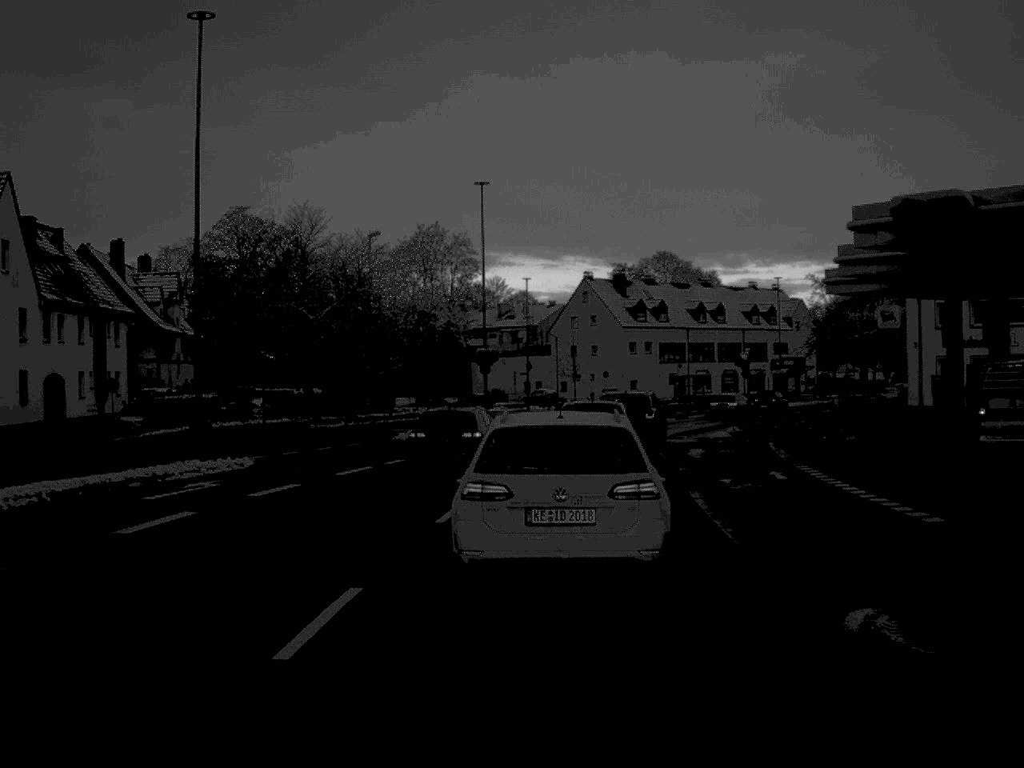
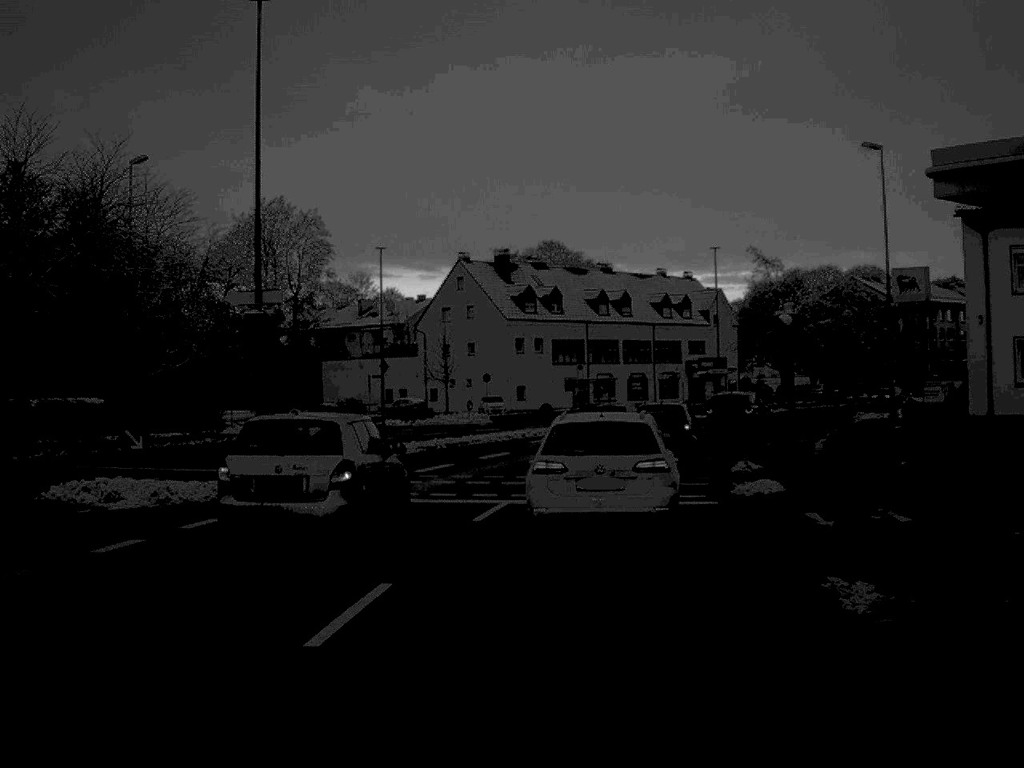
(+1.2, +26.0) m; +6°
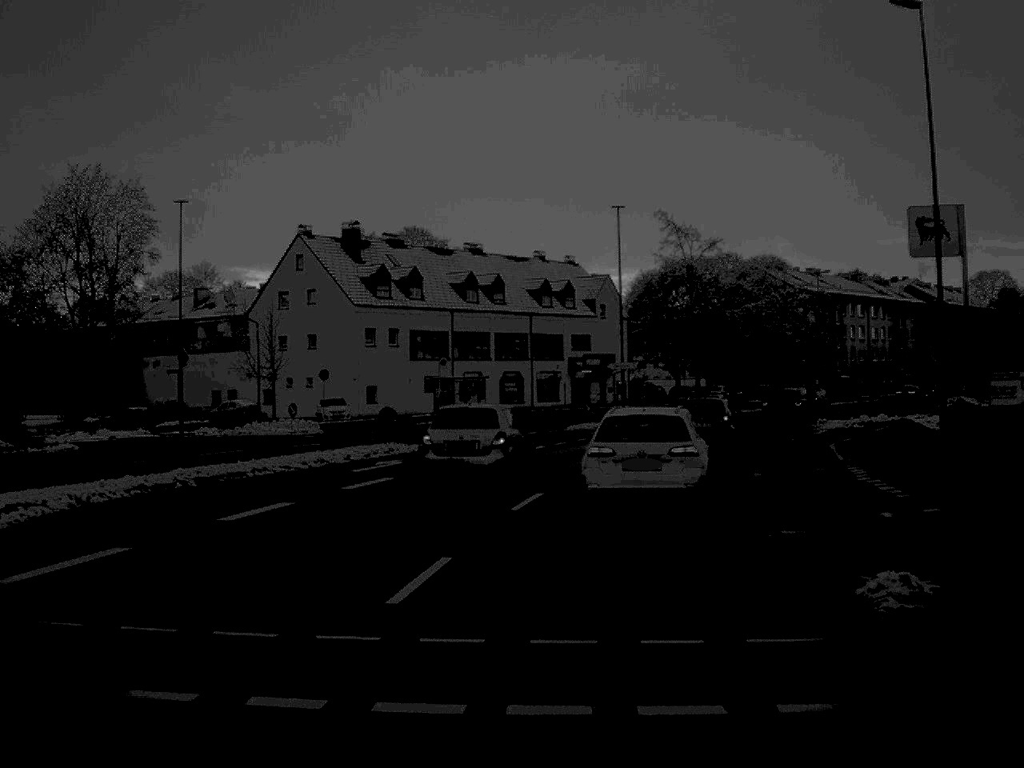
(+0.9, +18.4) m; +6°
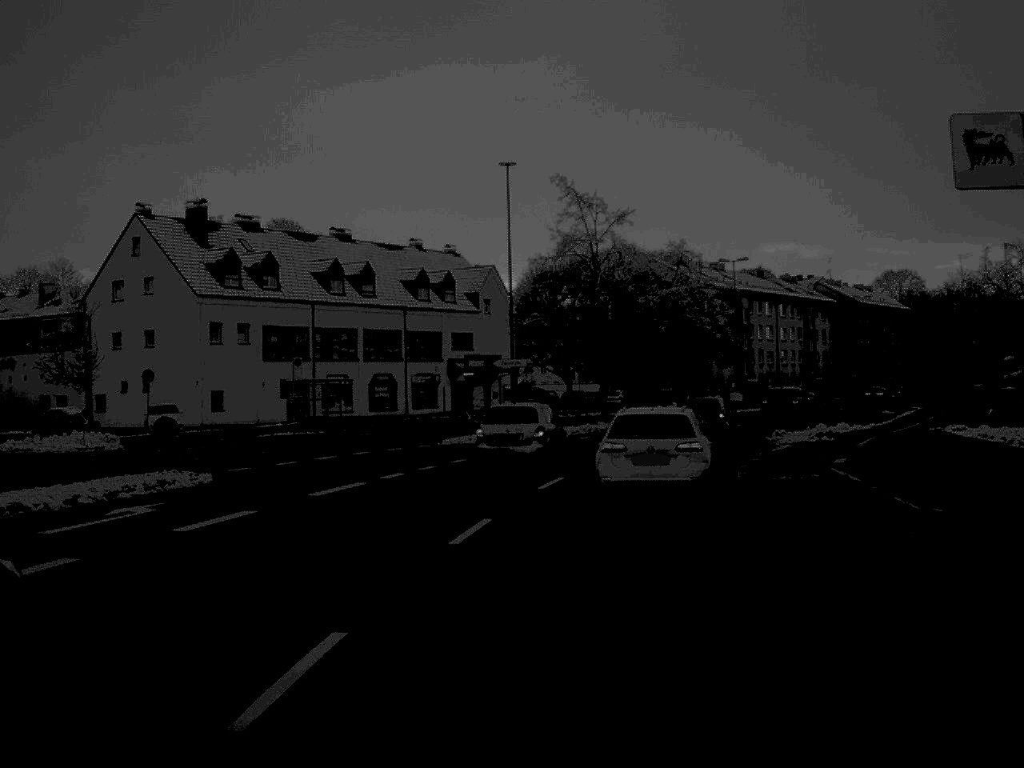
(+0.6, +12.7) m; +5°
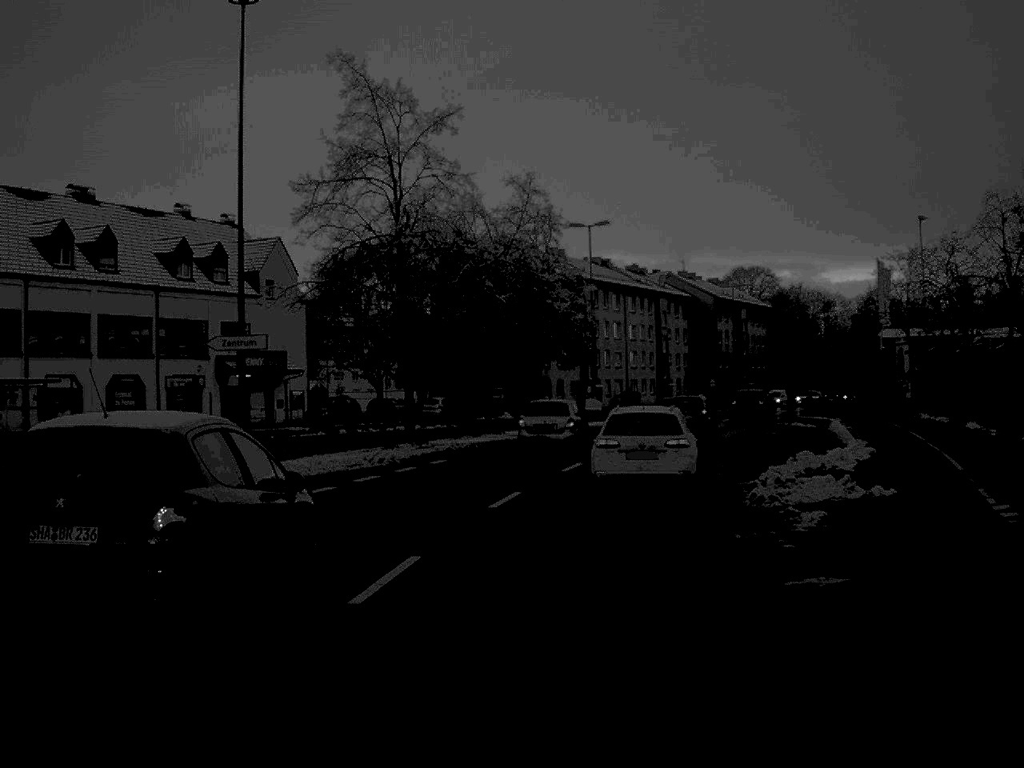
(+1.6, +21.3) m; +8°
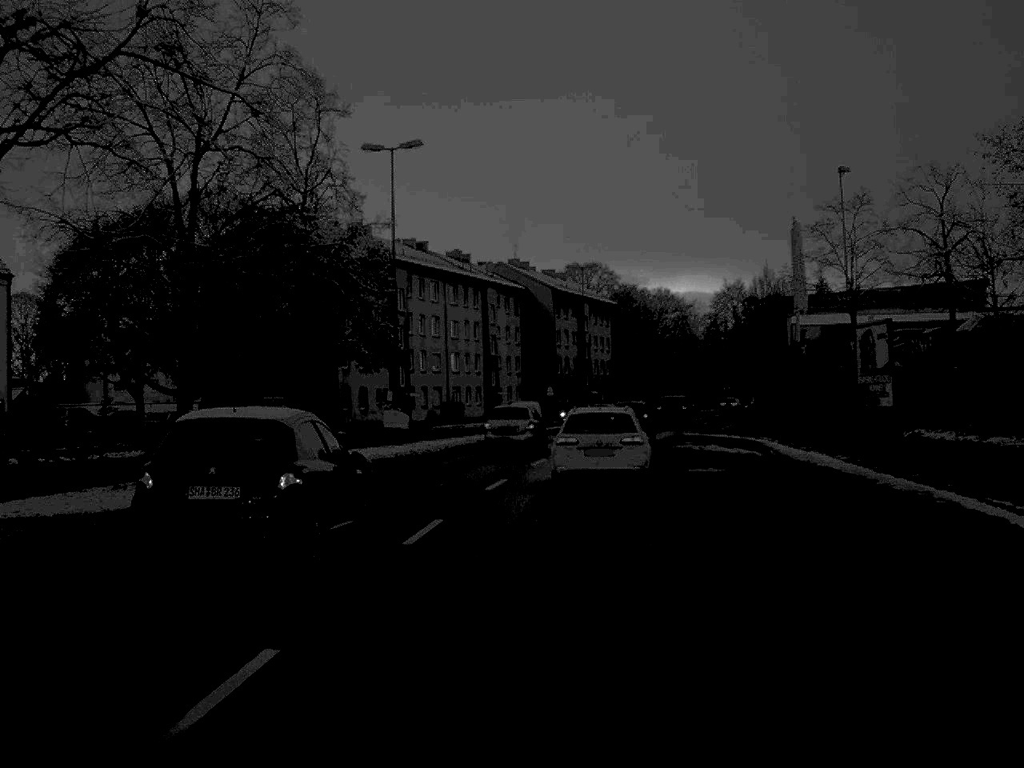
(+1.6, +22.5) m; +8°
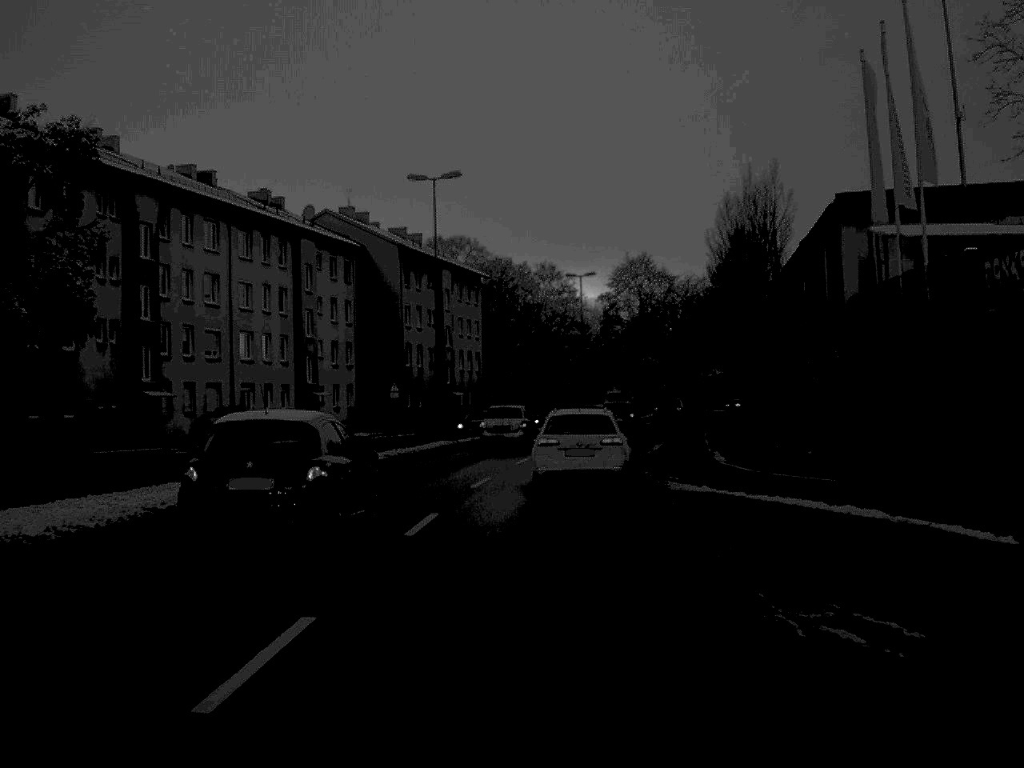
(+2.0, +34.2) m; +6°
